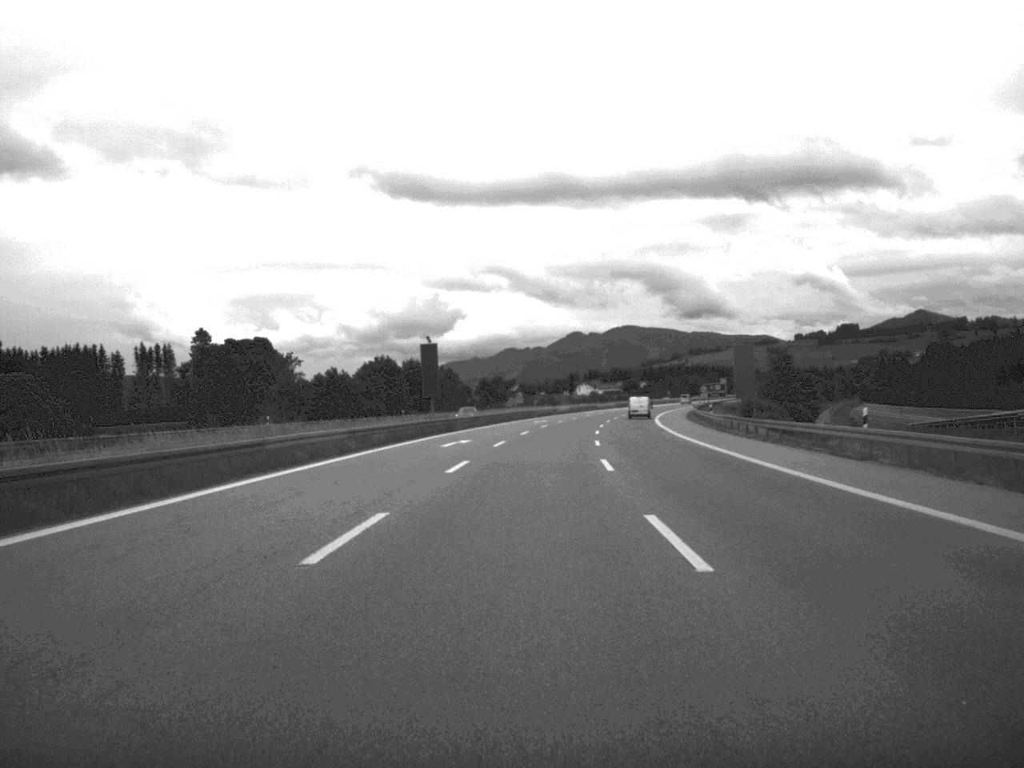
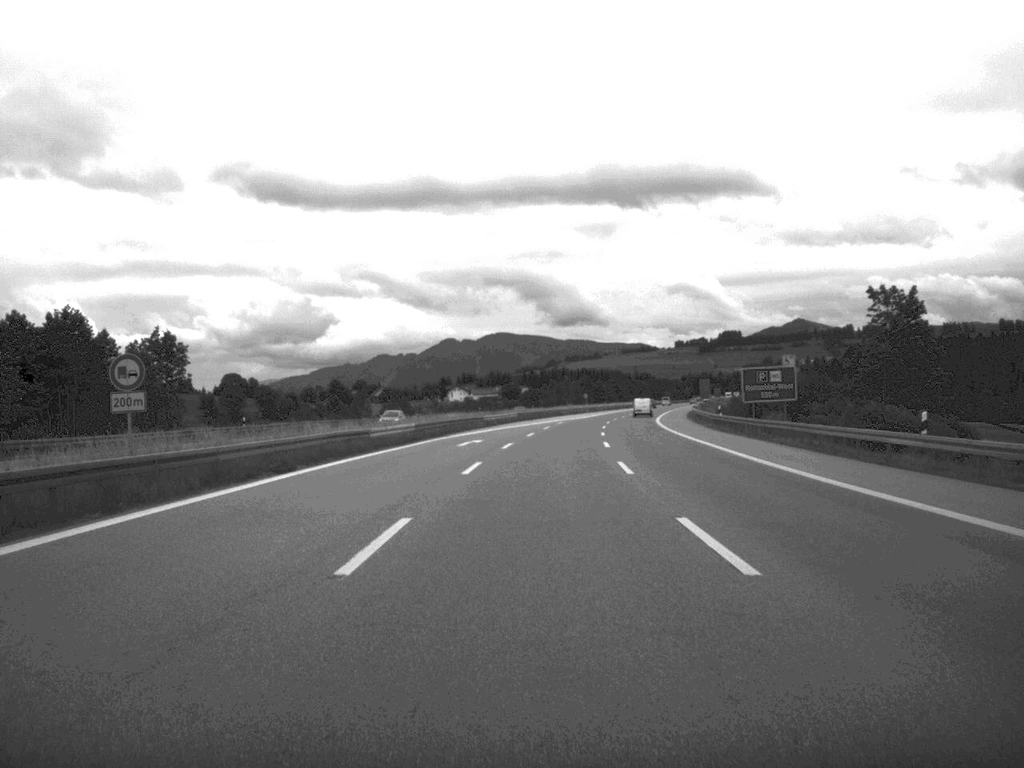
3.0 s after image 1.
(+4.8, +103.9) m; +6°
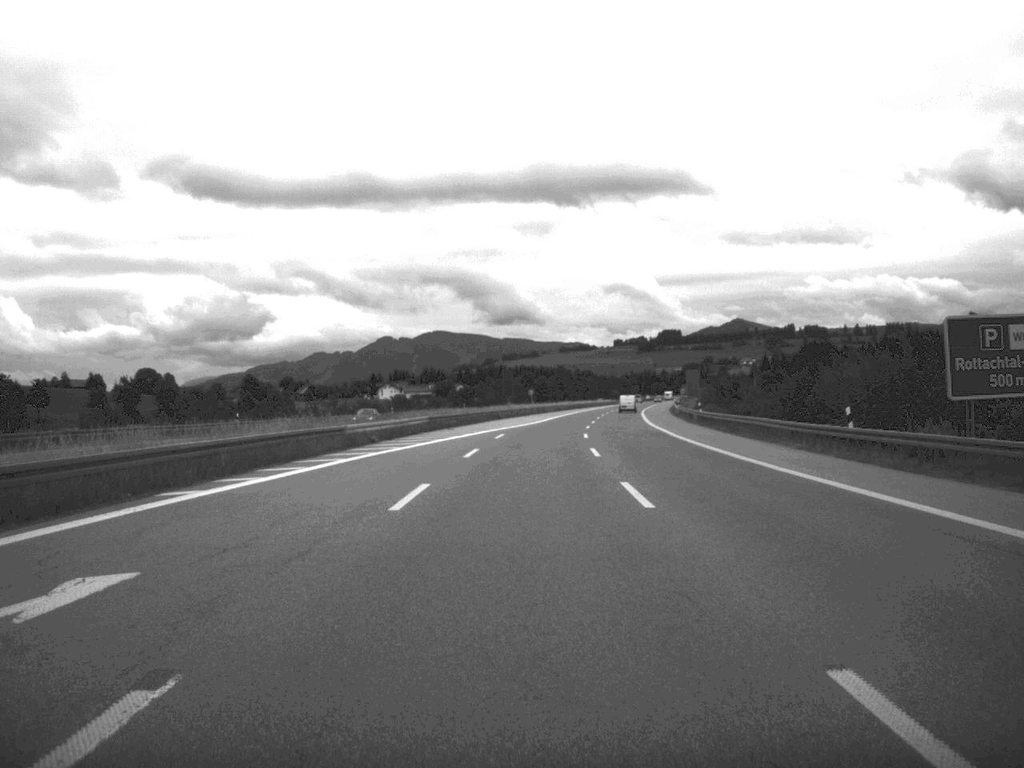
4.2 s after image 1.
(+1.1, +44.8) m; +3°
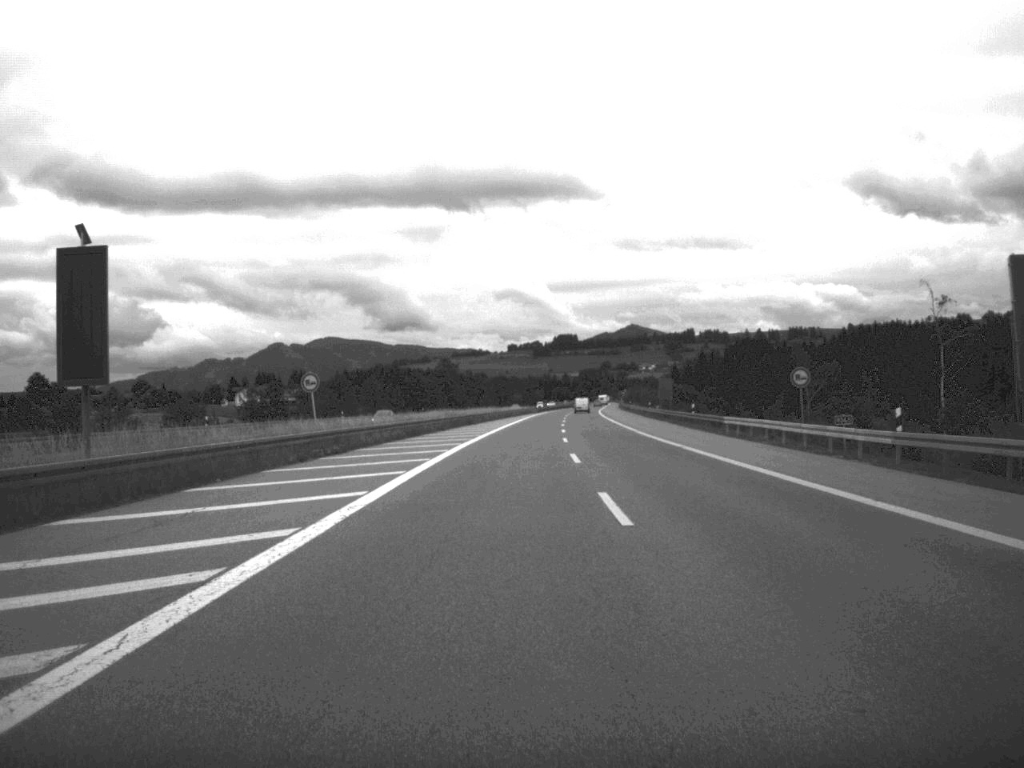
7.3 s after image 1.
(+4.6, +106.0) m; +5°
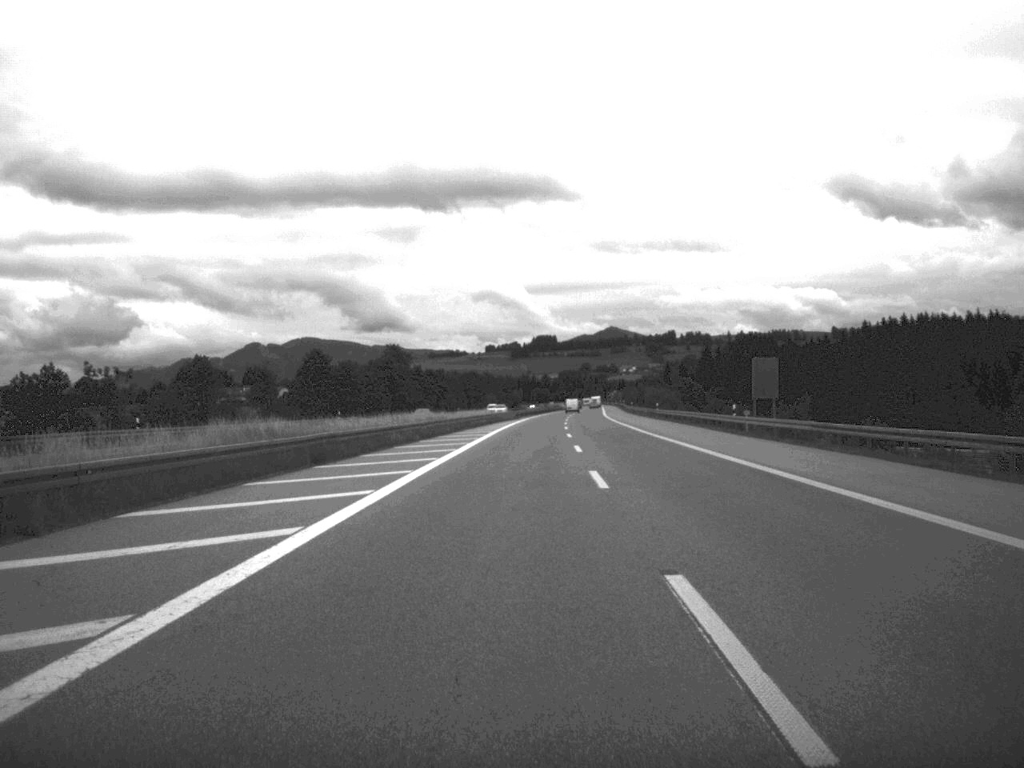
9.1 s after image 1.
(+0.6, +62.1) m; +1°
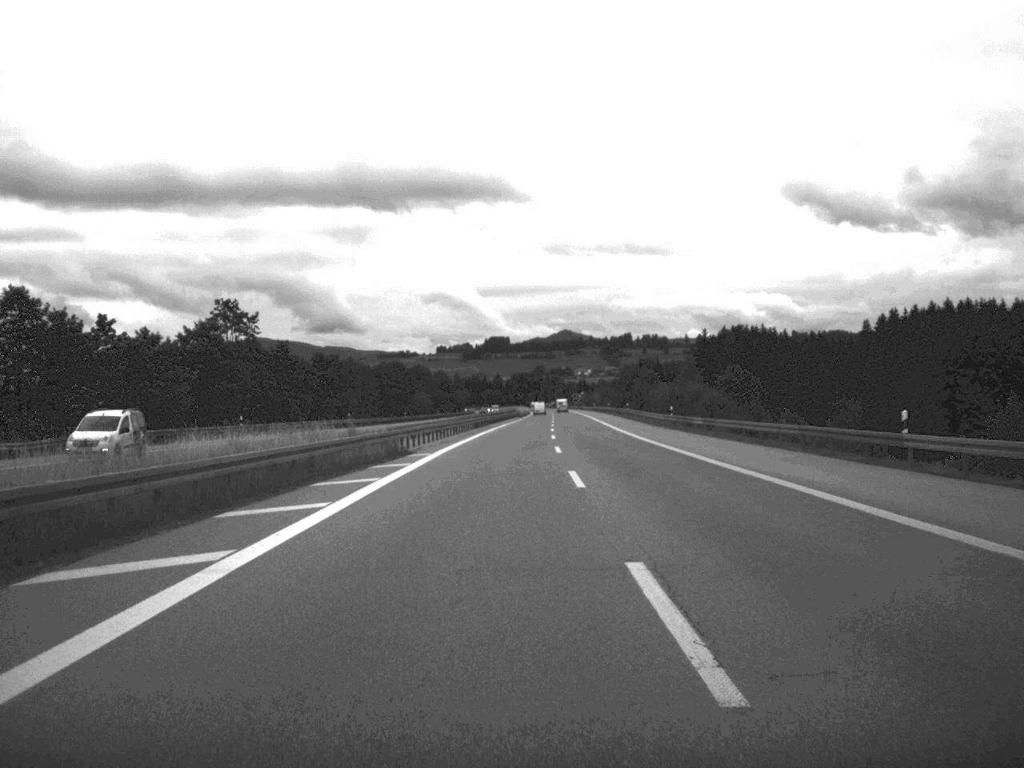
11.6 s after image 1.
(+1.5, +85.2) m; +2°
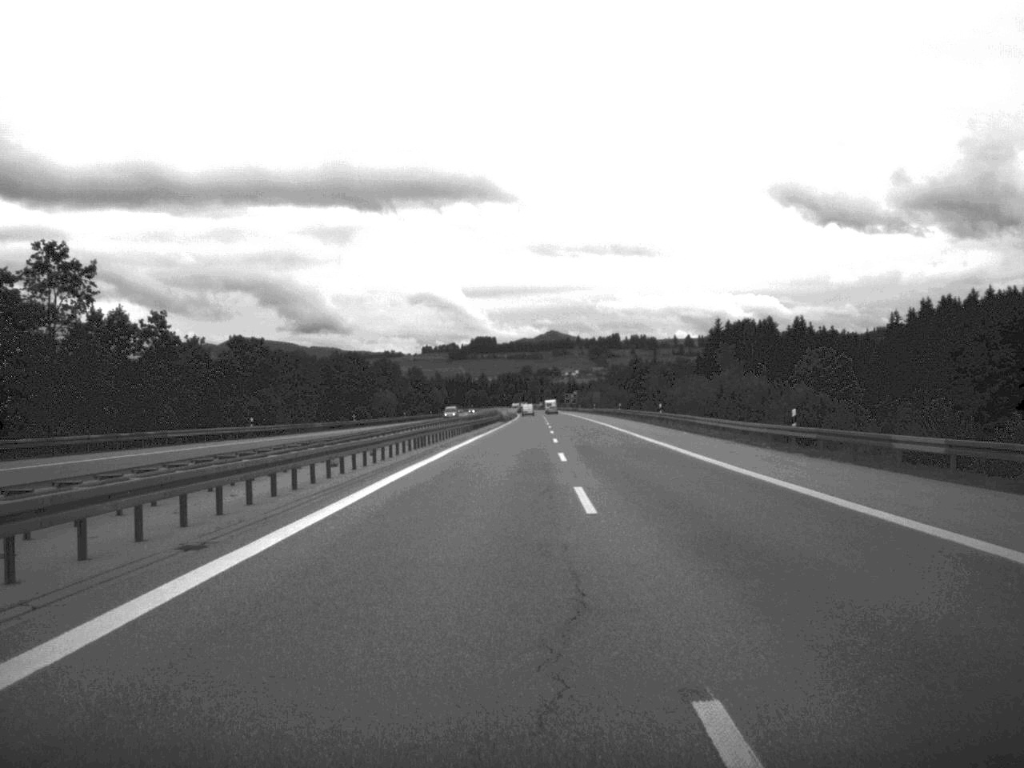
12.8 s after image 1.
(+0.1, +40.1) m; +1°
